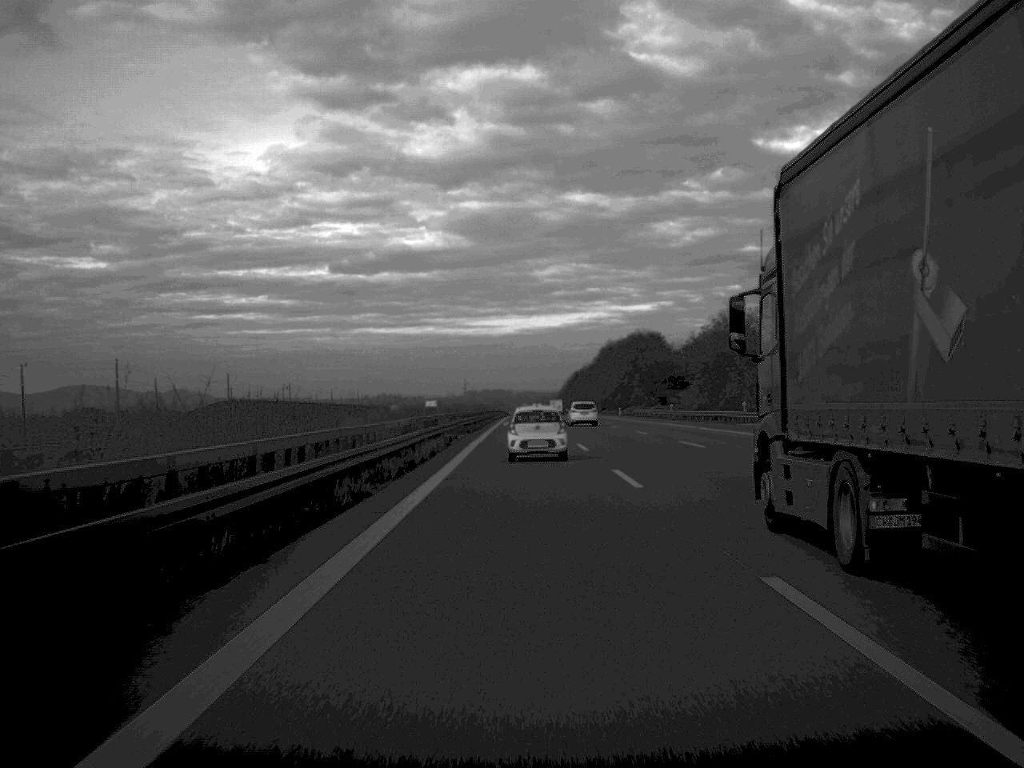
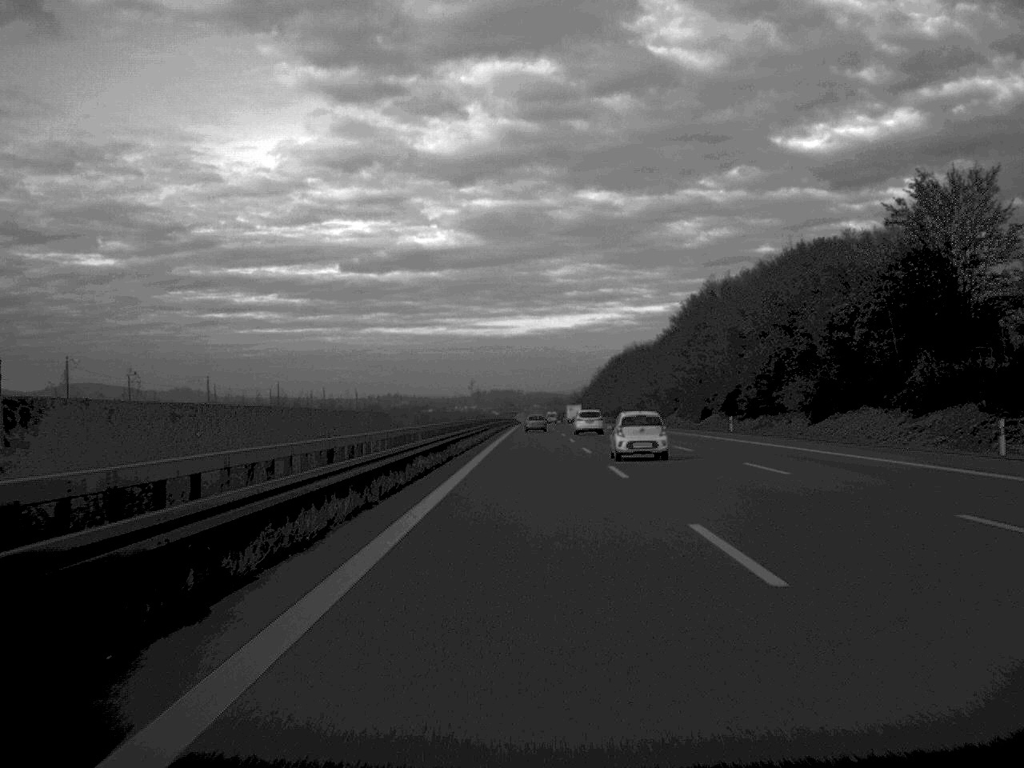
(-0.9, +137.4) m; 0°
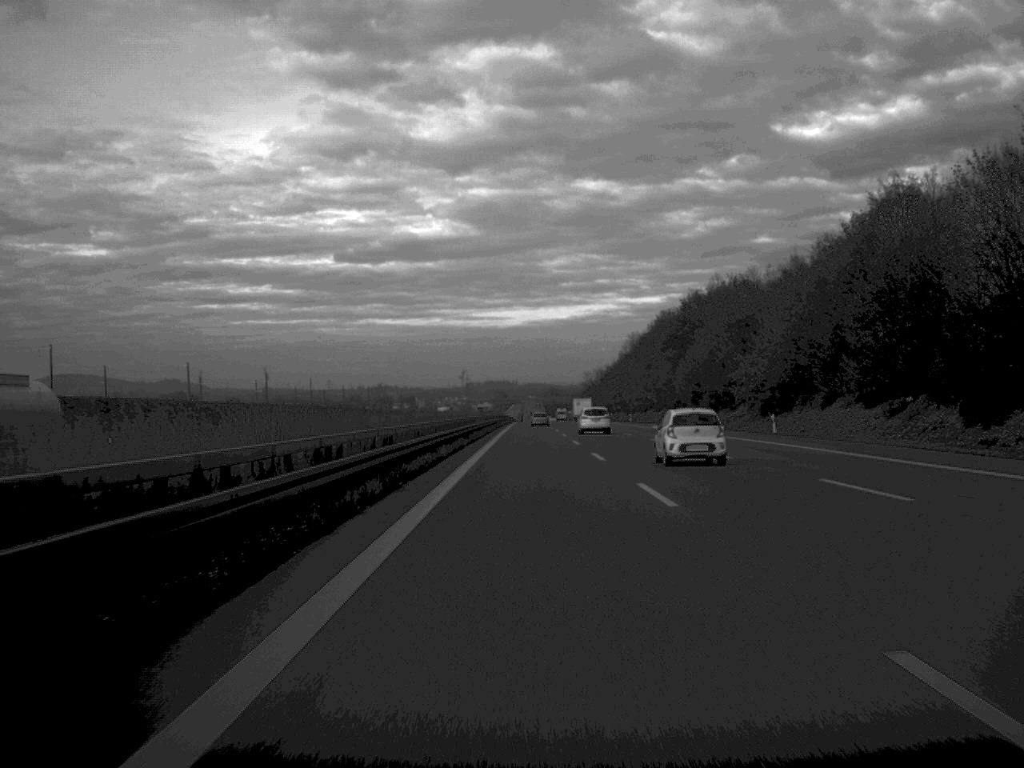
(+0.2, +118.2) m; 0°
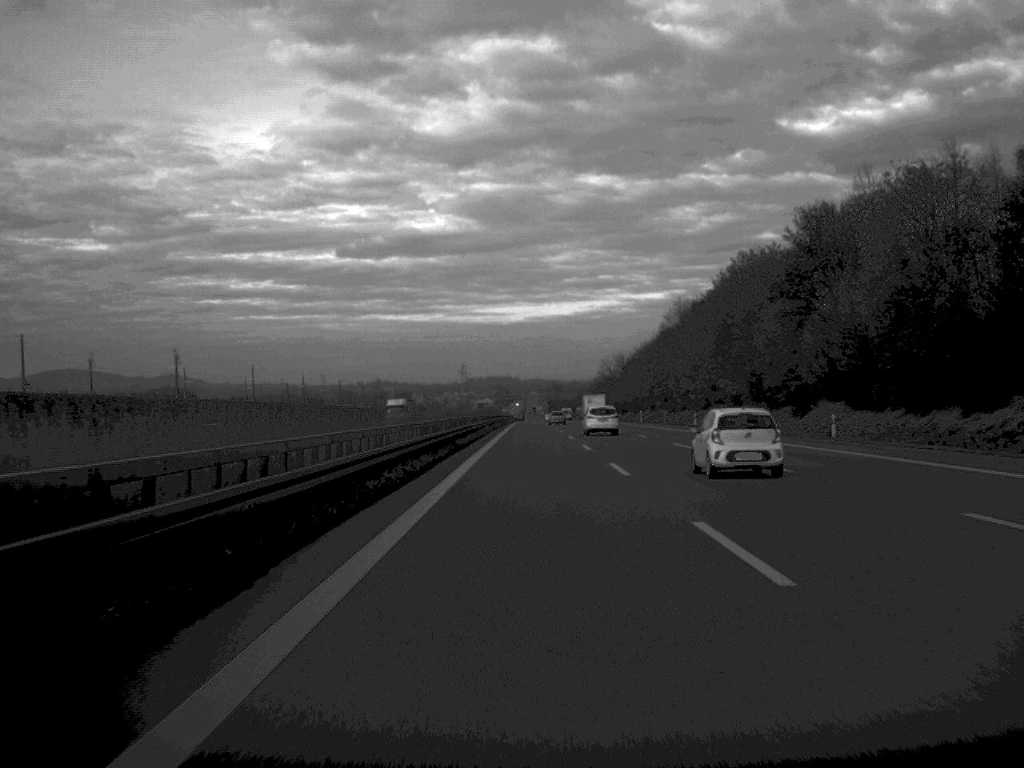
(0.0, +62.9) m; 0°
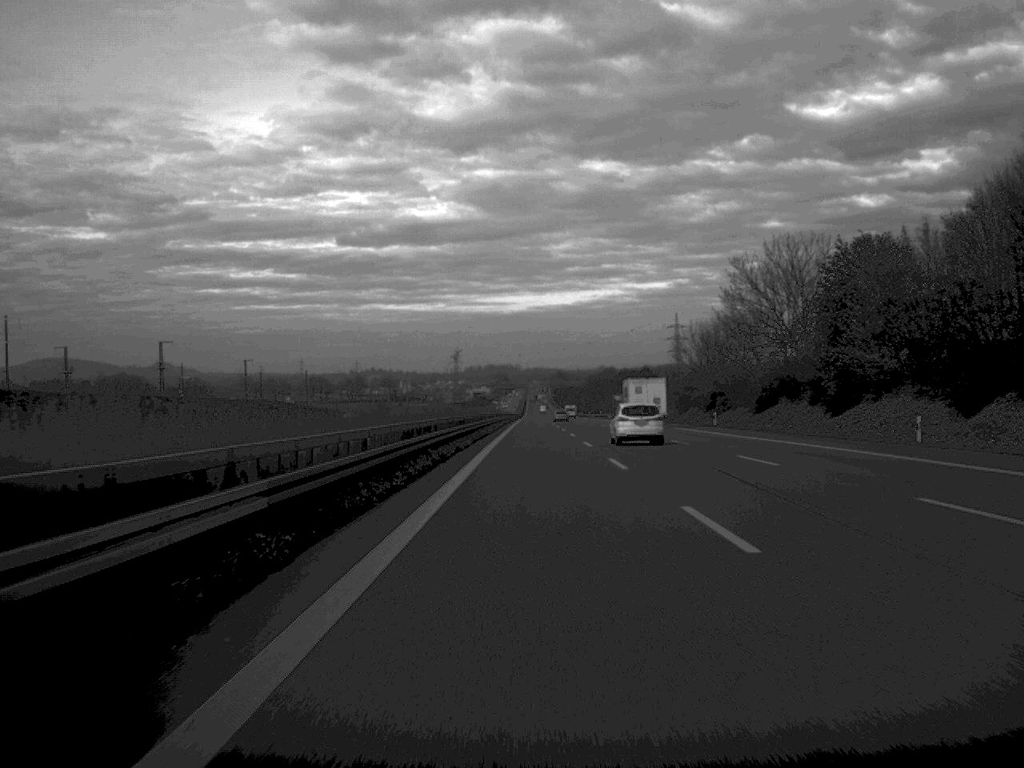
(+0.1, +159.4) m; 0°
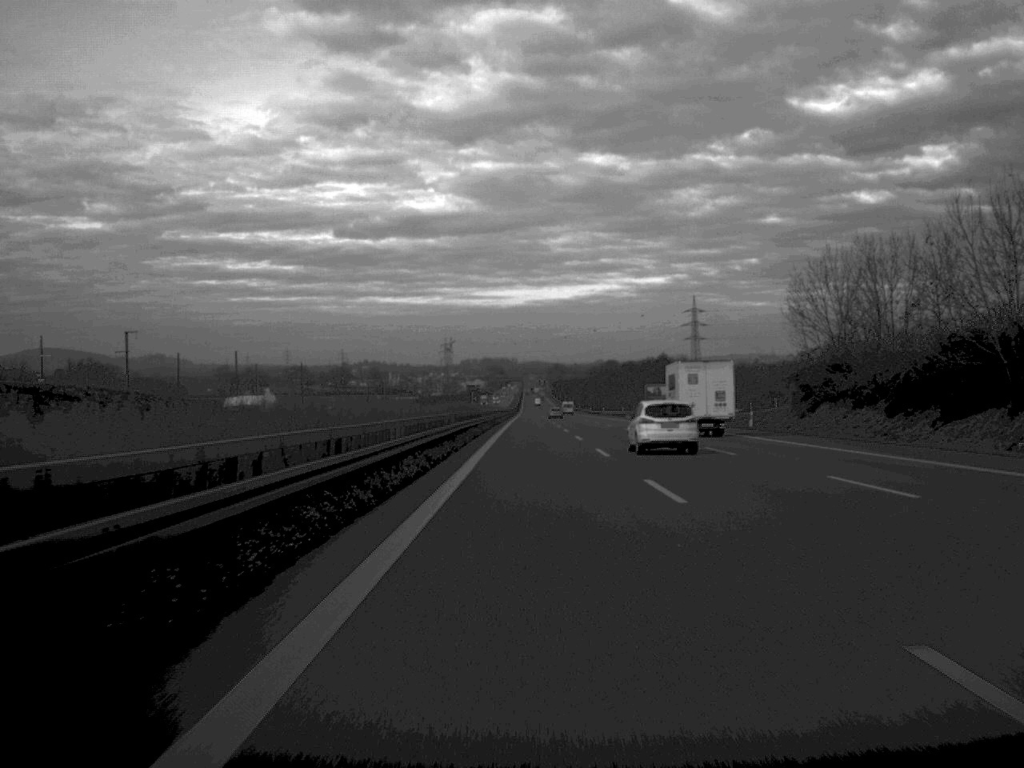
(+0.1, +65.1) m; 0°
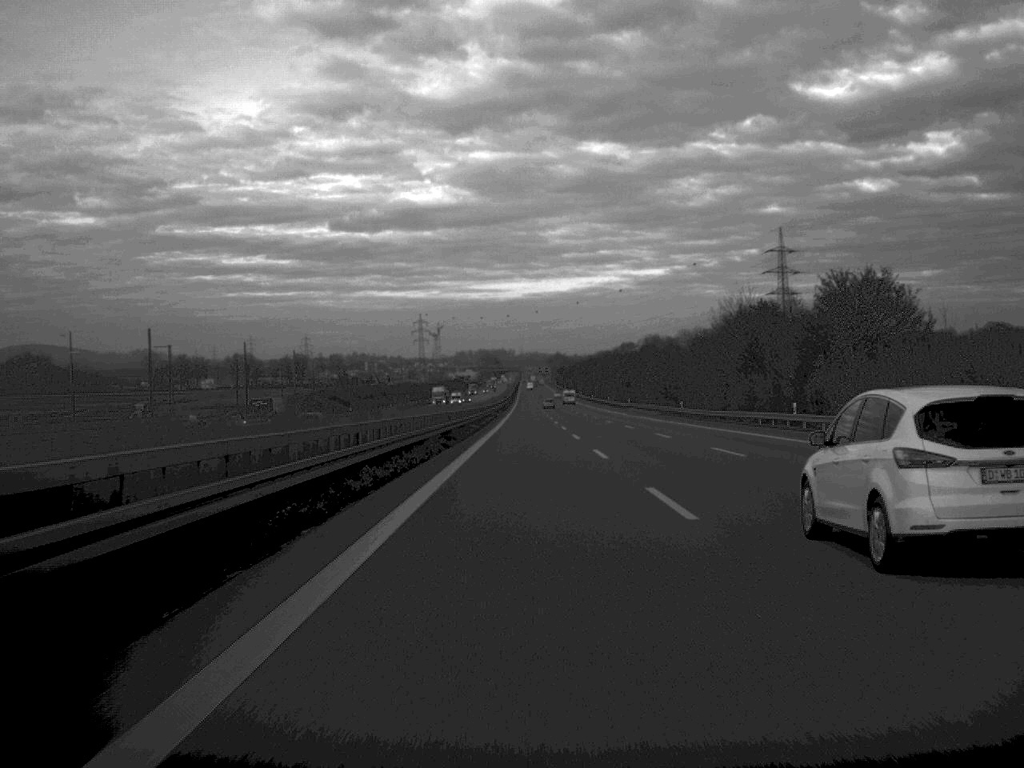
(+0.1, +164.9) m; 0°
